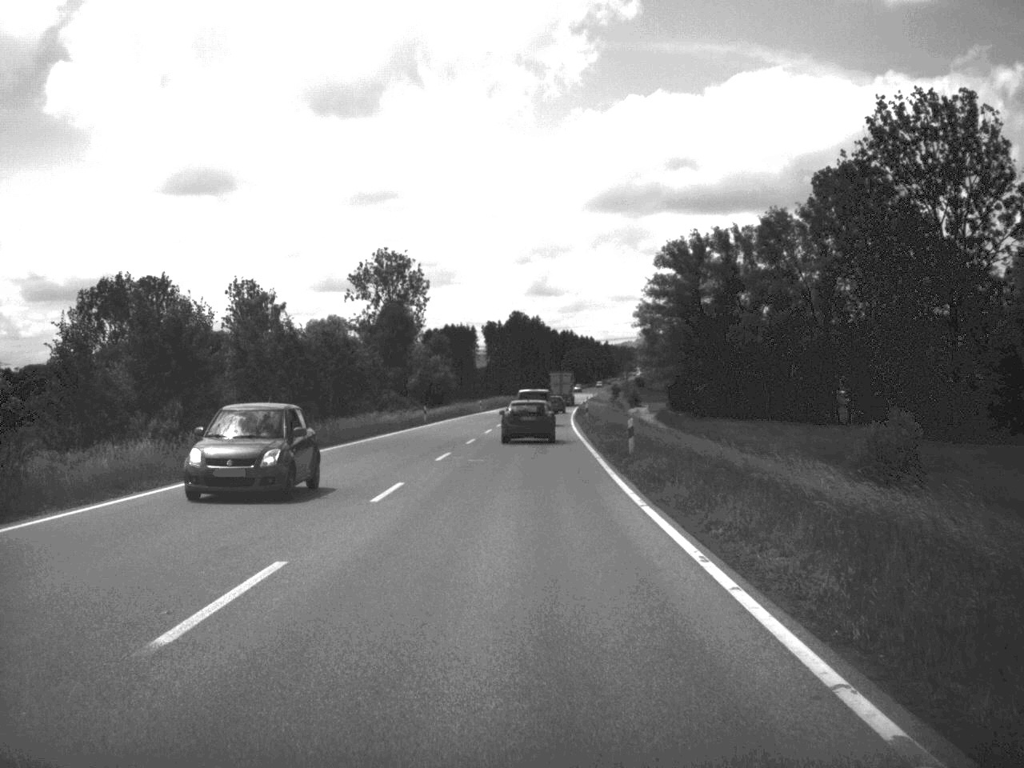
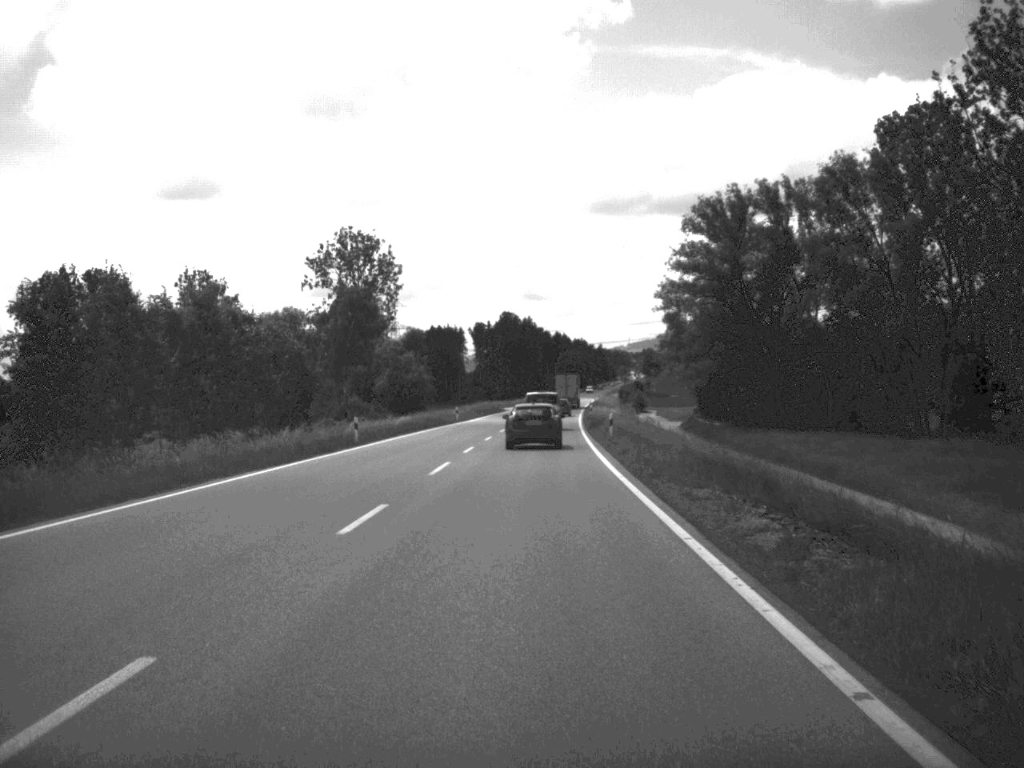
(+0.1, +27.9) m; 0°
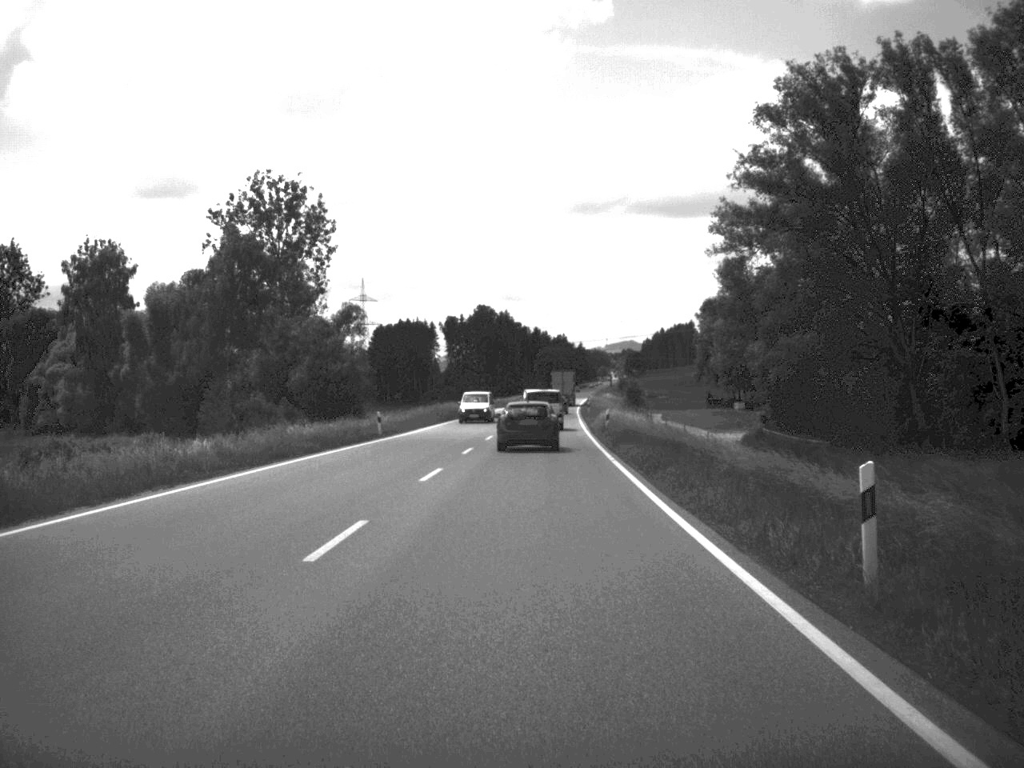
(+0.2, +37.9) m; +1°
